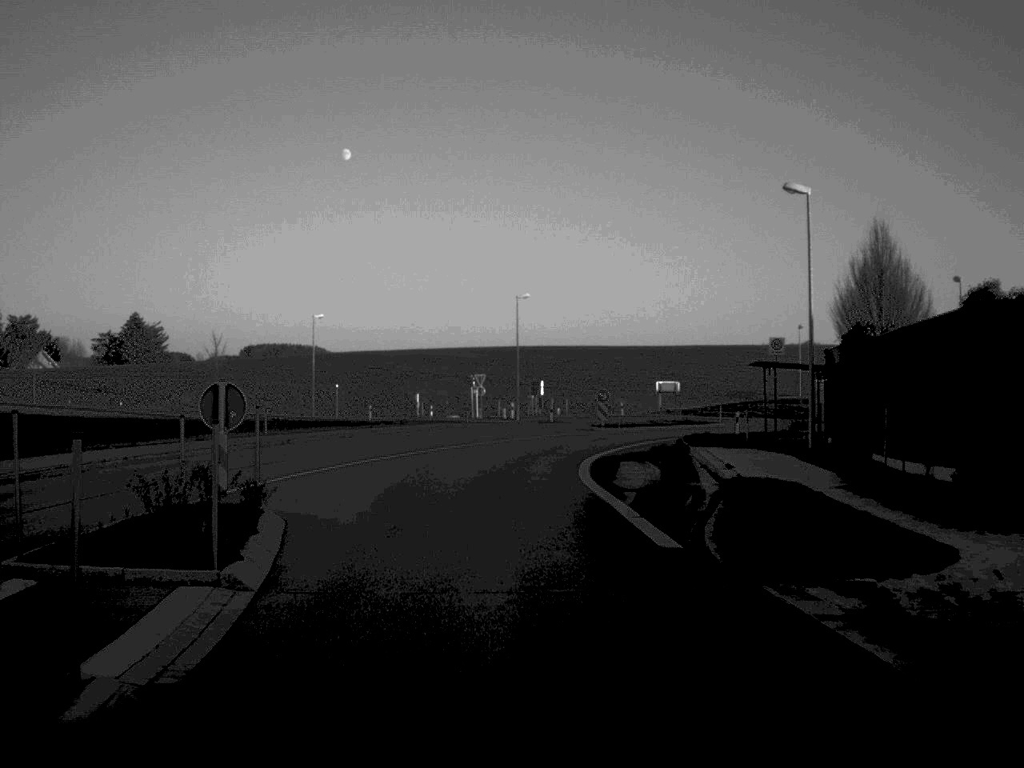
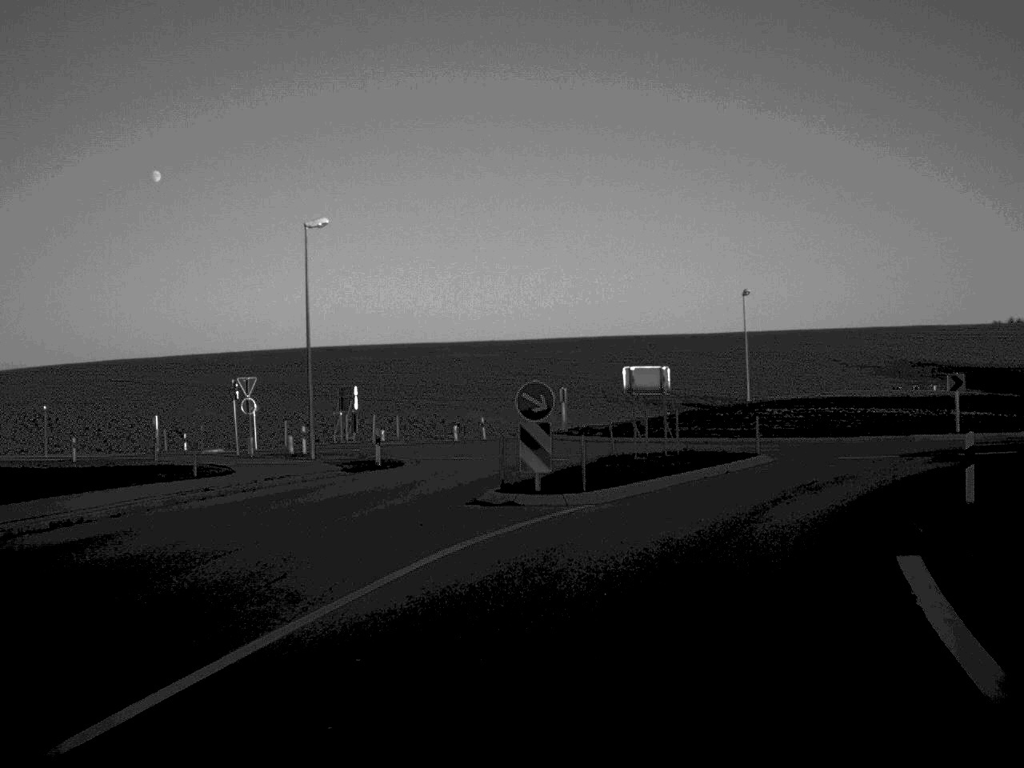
(+0.3, +36.8) m; +9°
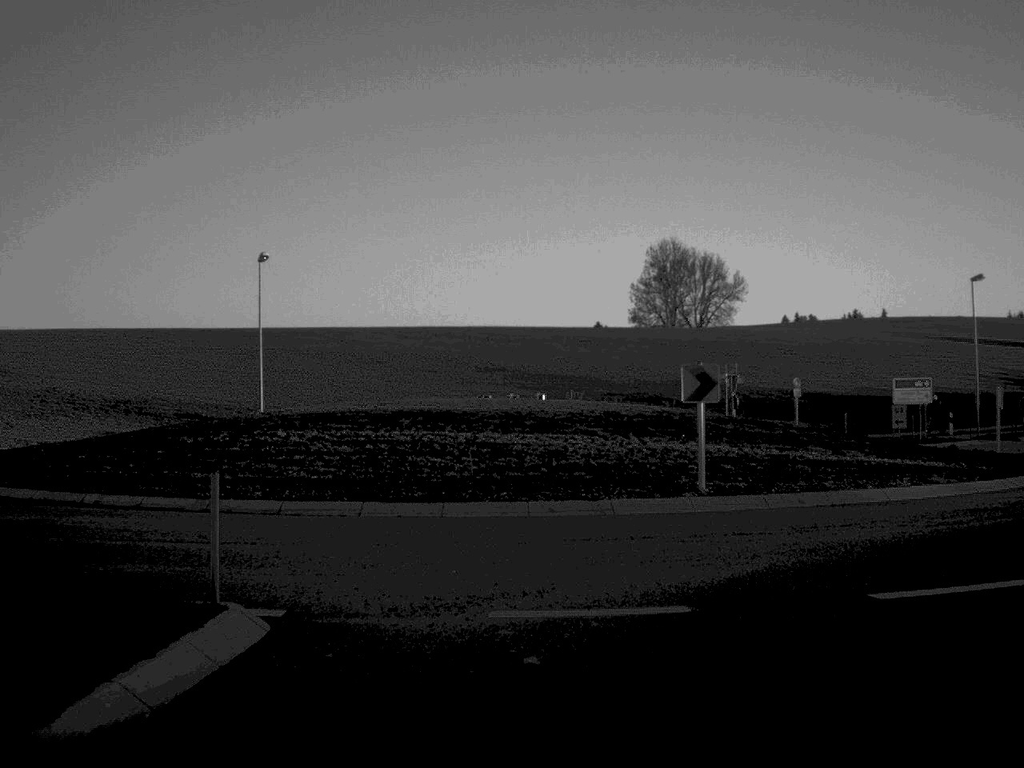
(+3.7, +20.8) m; +21°
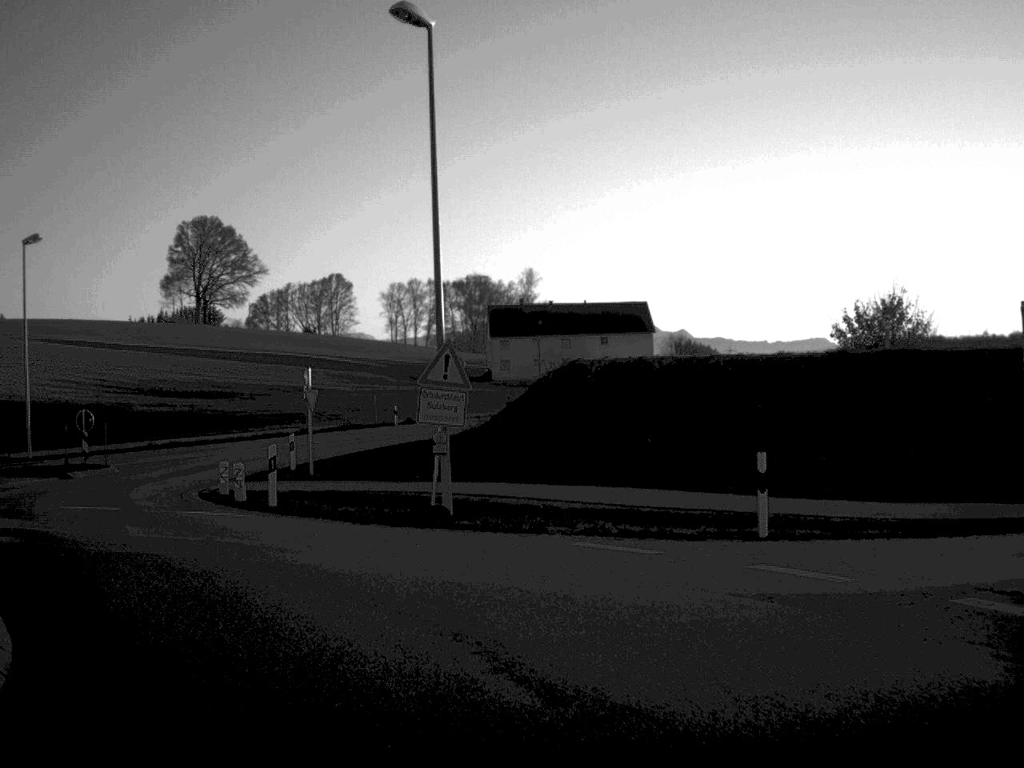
(+8.0, +17.3) m; +38°
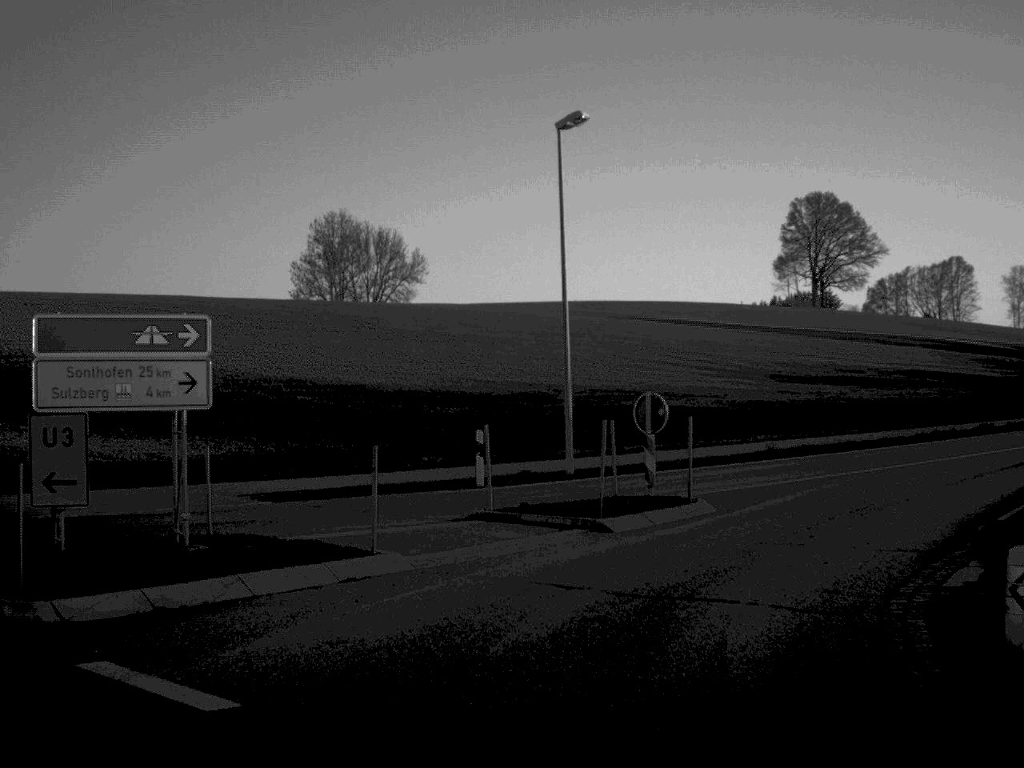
(-4.6, +16.9) m; -27°
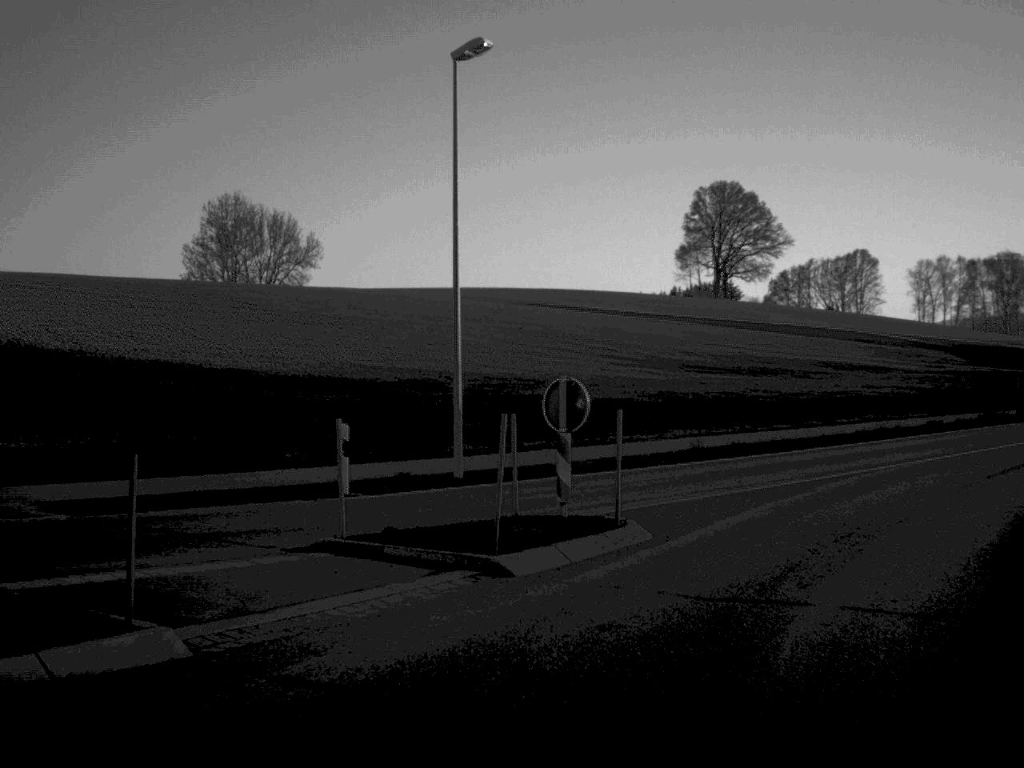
(+0.2, +4.9) m; +5°
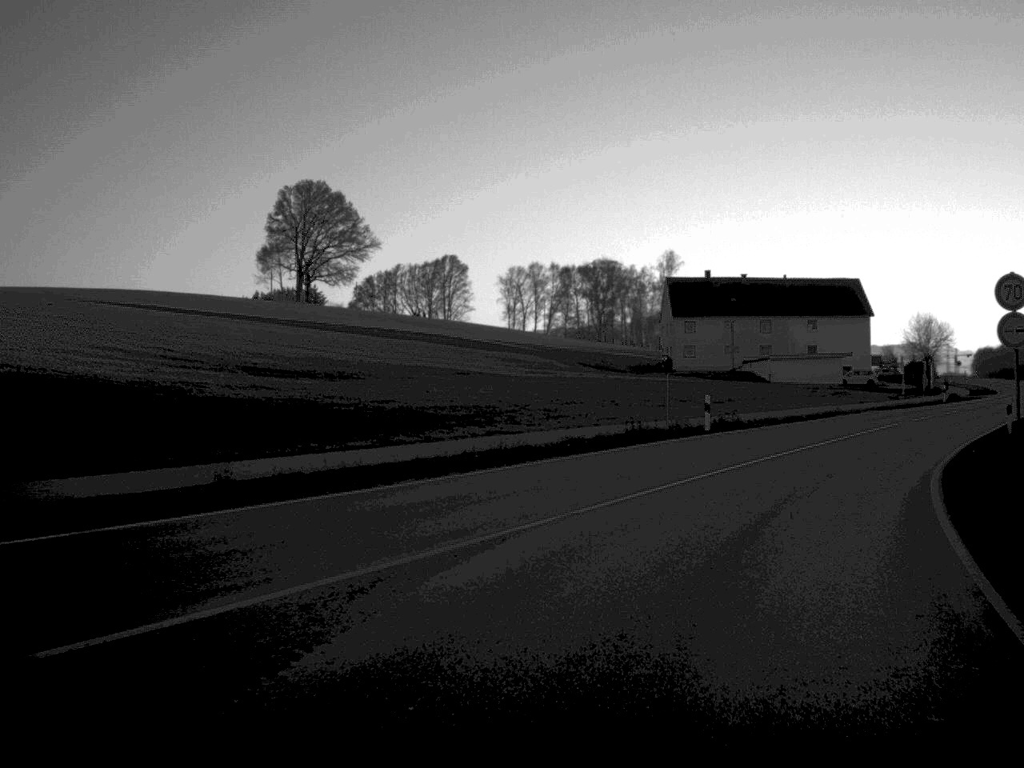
(+1.7, +9.9) m; +19°
